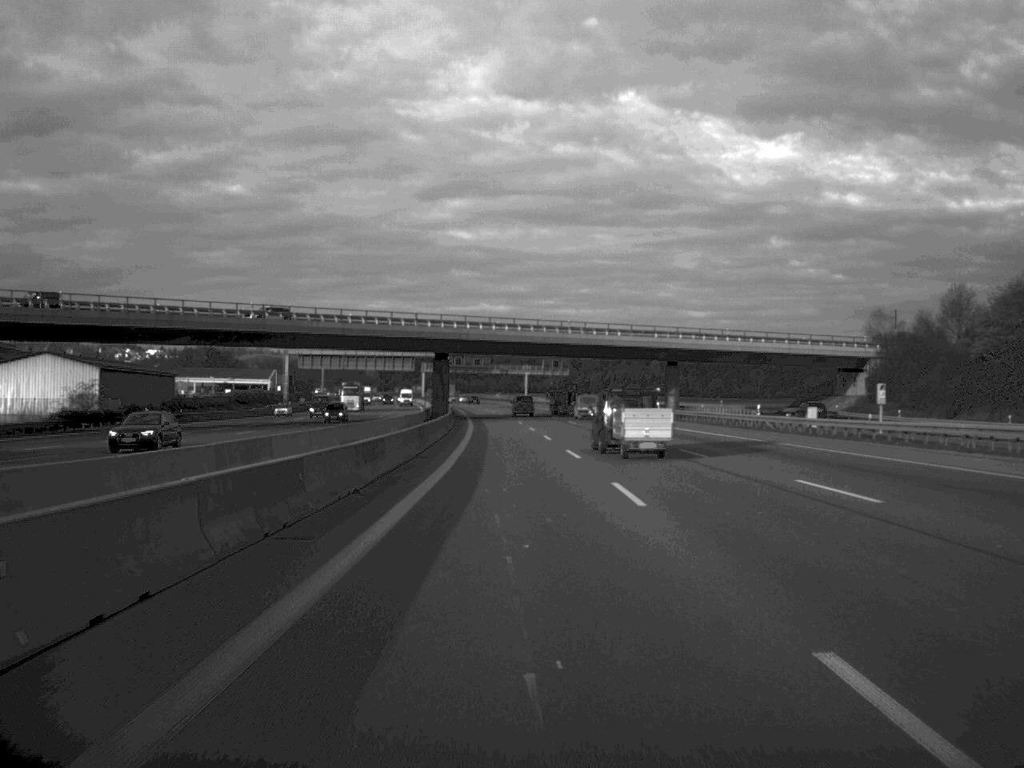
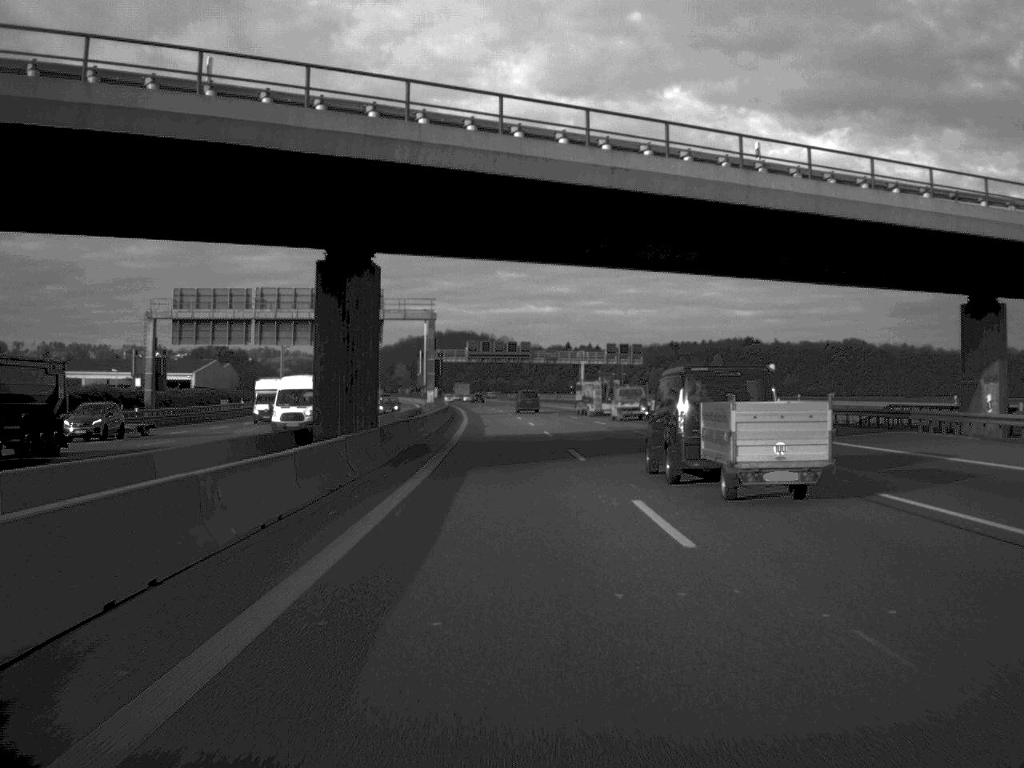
(-1.5, +77.4) m; -2°
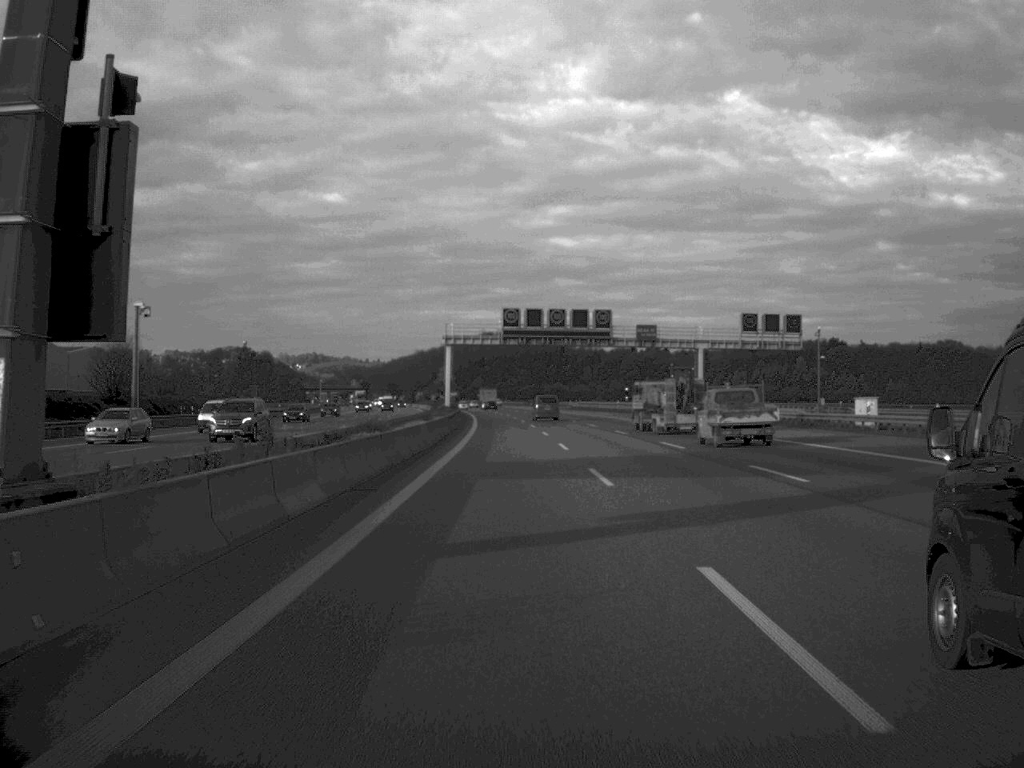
(-1.8, +78.3) m; -3°
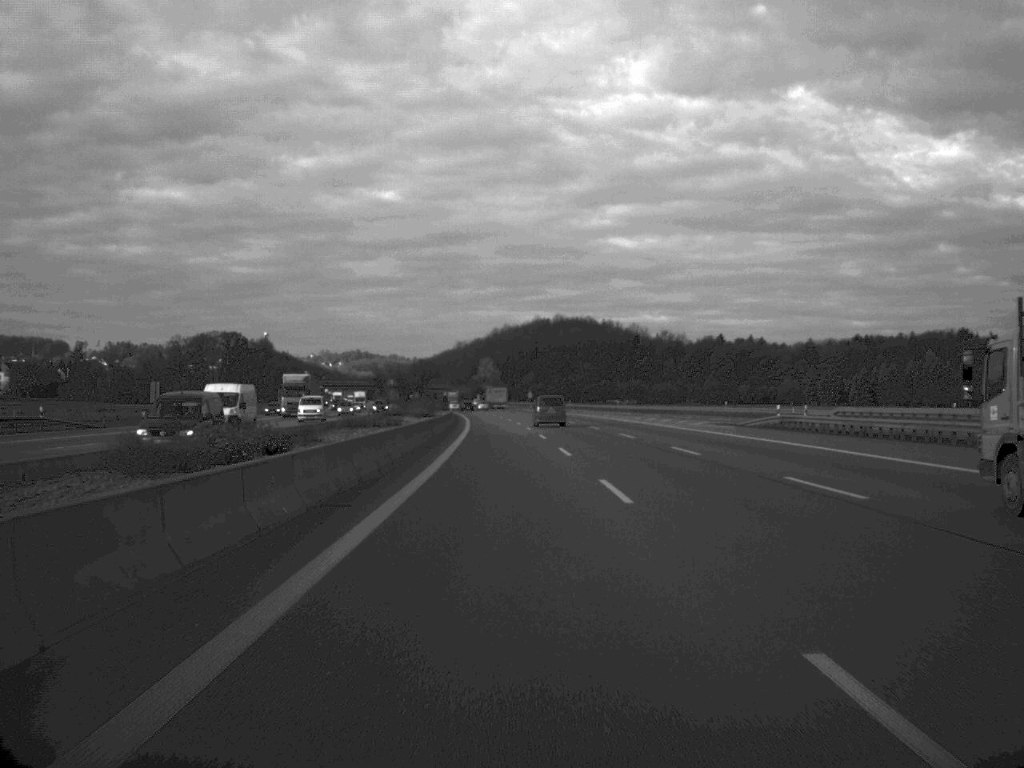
(-3.4, +128.2) m; -2°
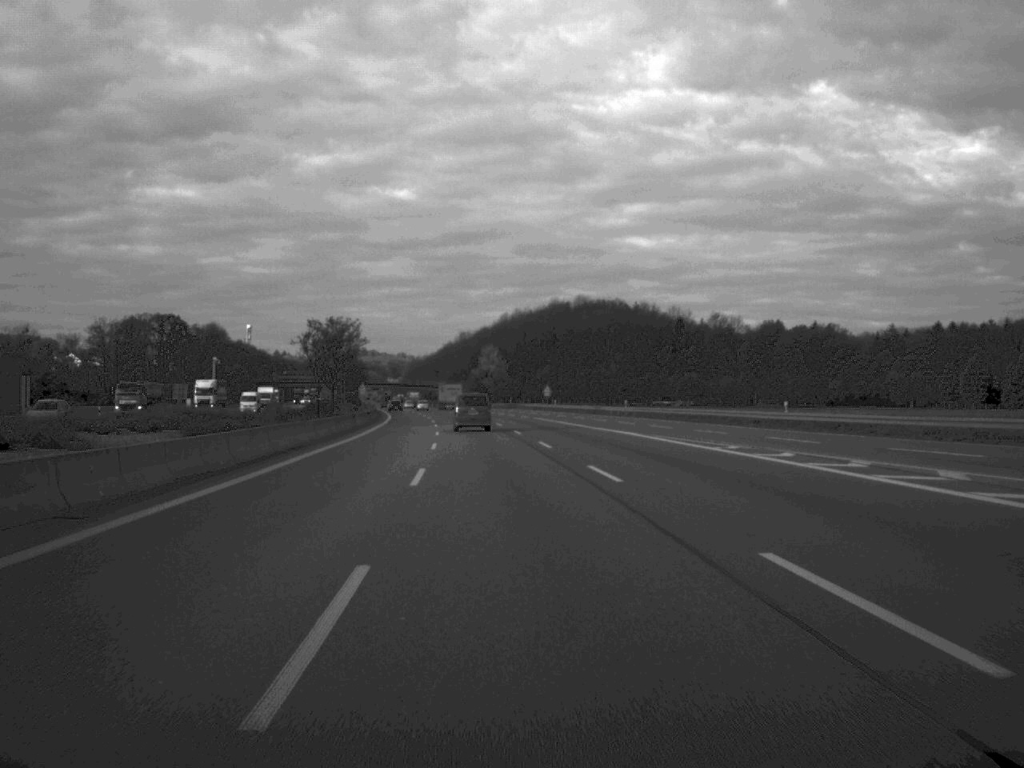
(+0.1, +101.7) m; -1°
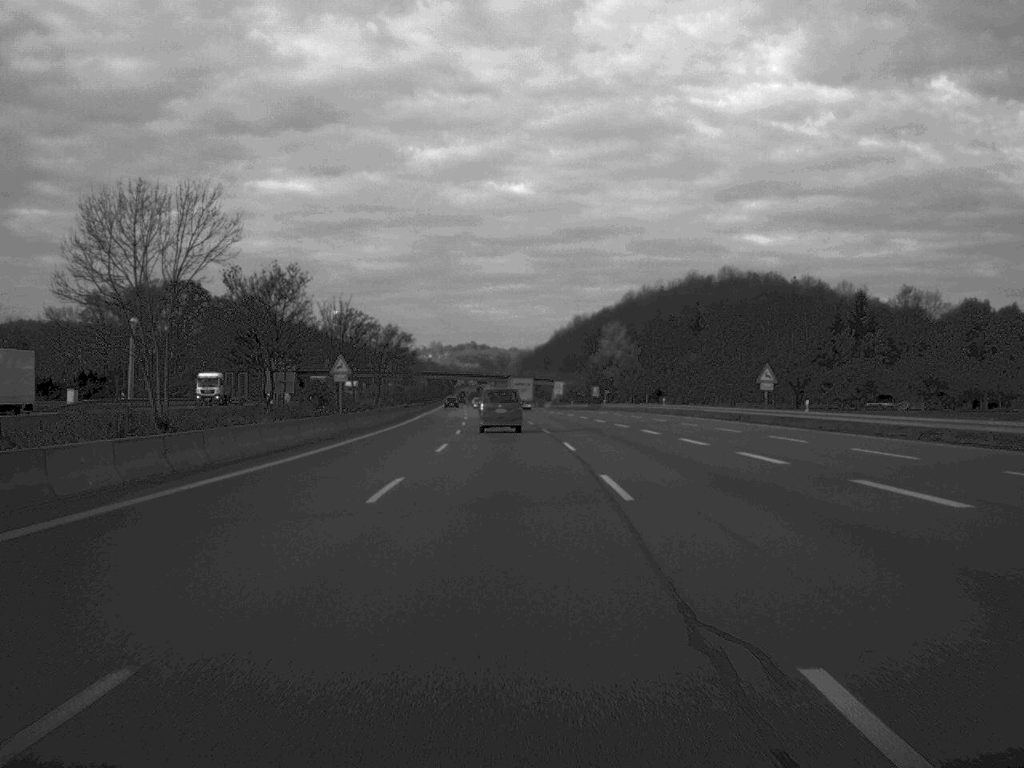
(-4.5, +93.7) m; -5°
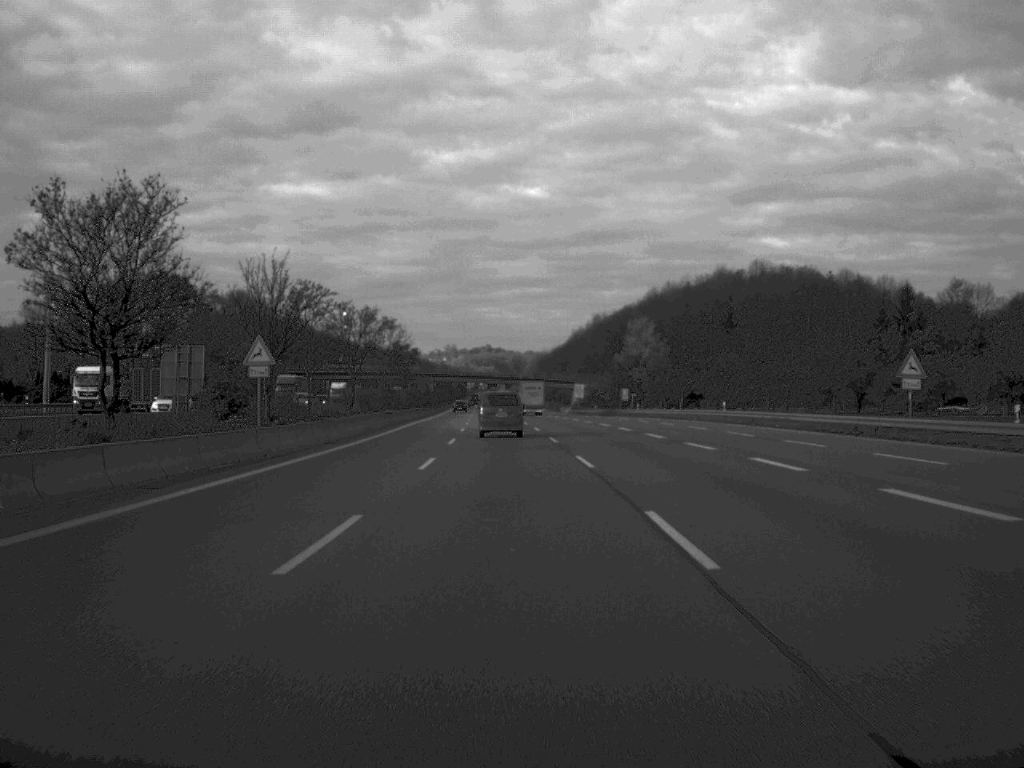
(-0.2, +25.1) m; -1°
